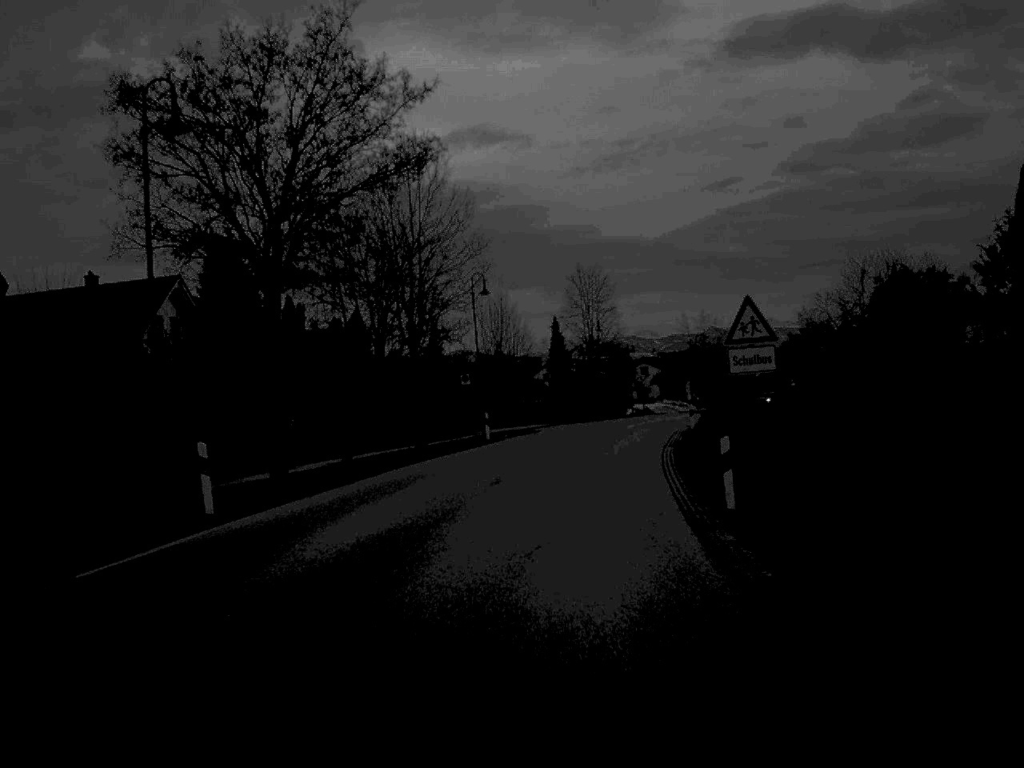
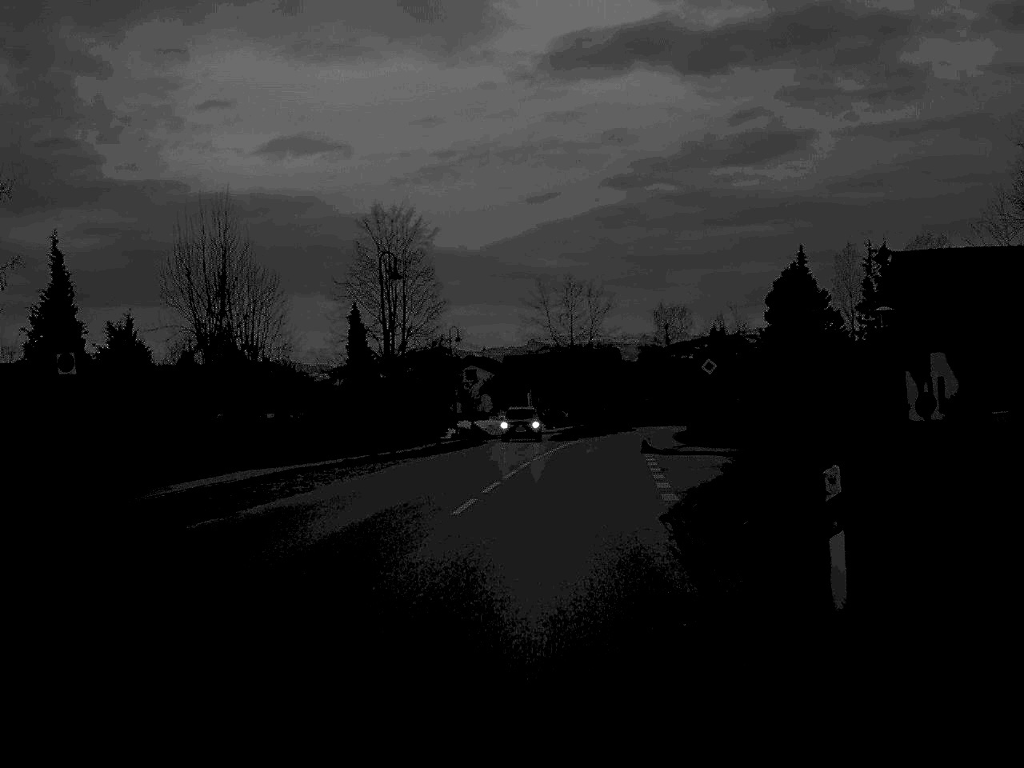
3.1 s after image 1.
(+3.0, +41.9) m; +8°
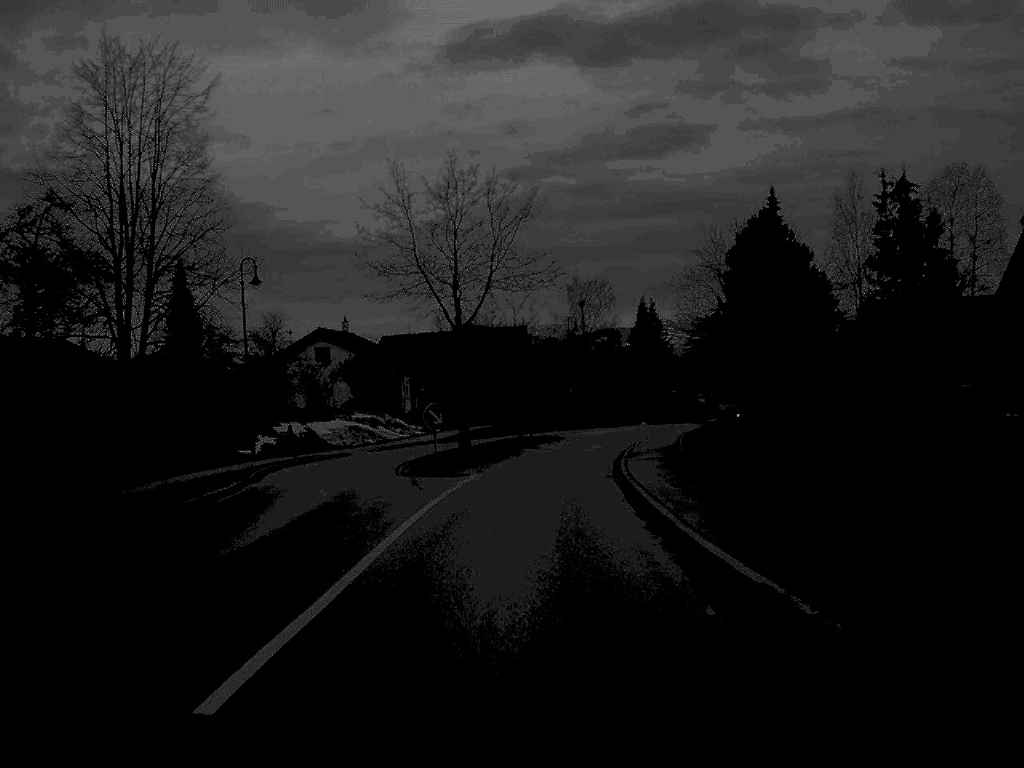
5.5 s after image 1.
(+1.6, +34.0) m; +5°
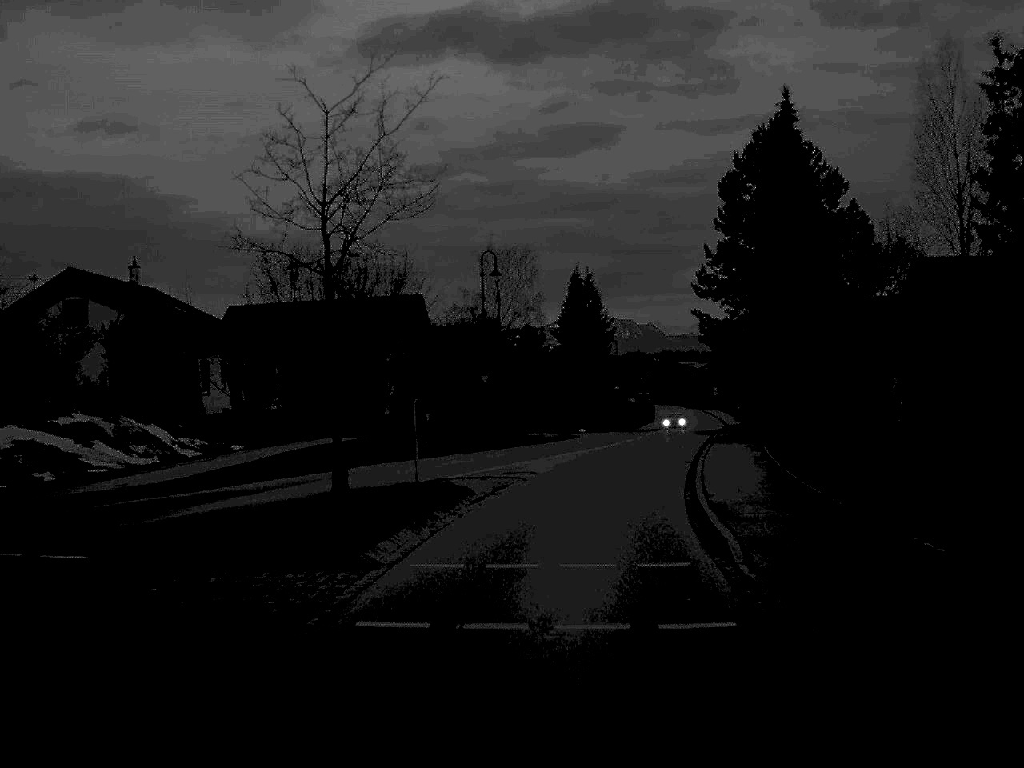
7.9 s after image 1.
(+0.9, +33.4) m; +4°
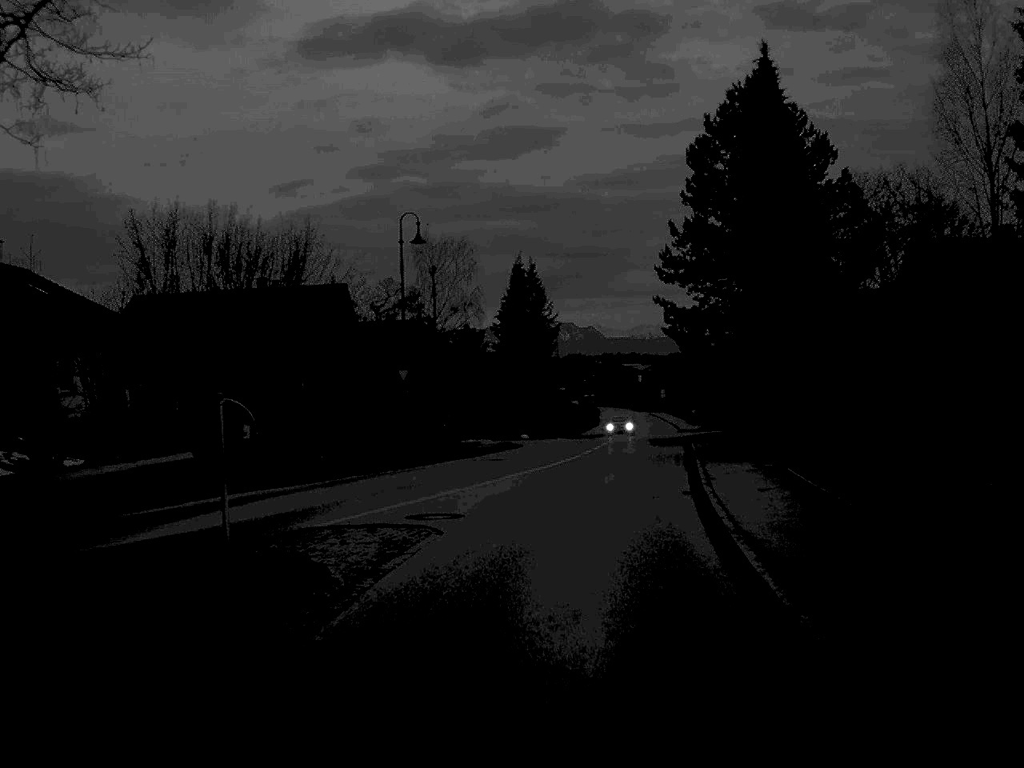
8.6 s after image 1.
(+0.2, +9.8) m; +3°
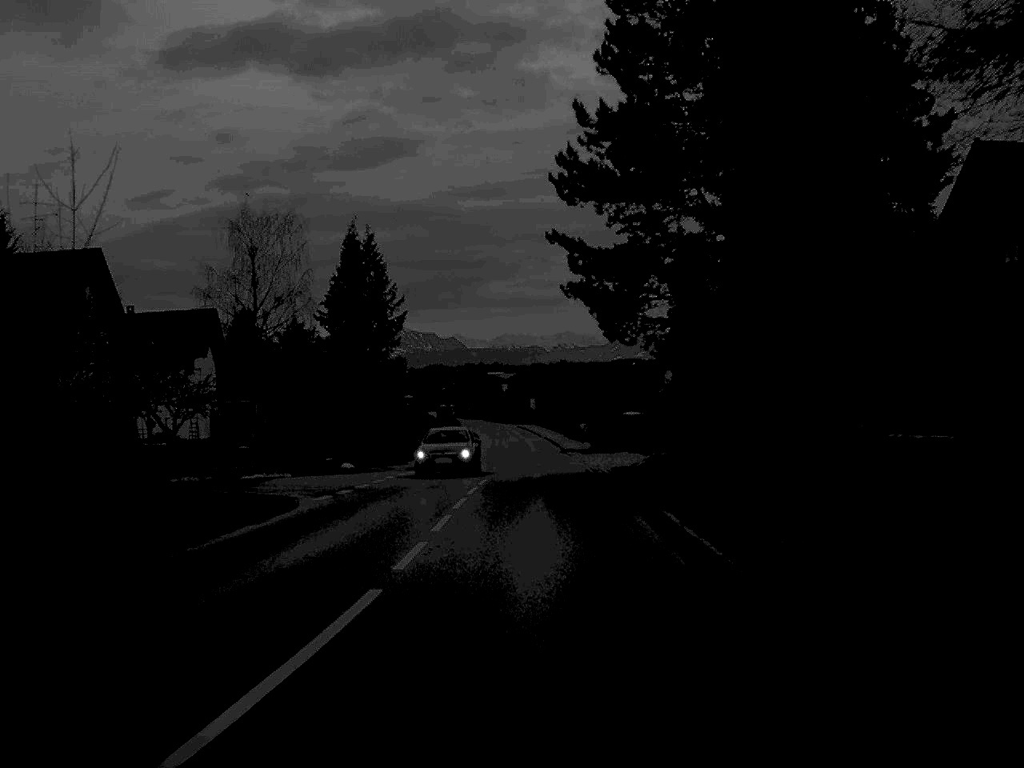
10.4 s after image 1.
(+1.5, +24.7) m; +6°
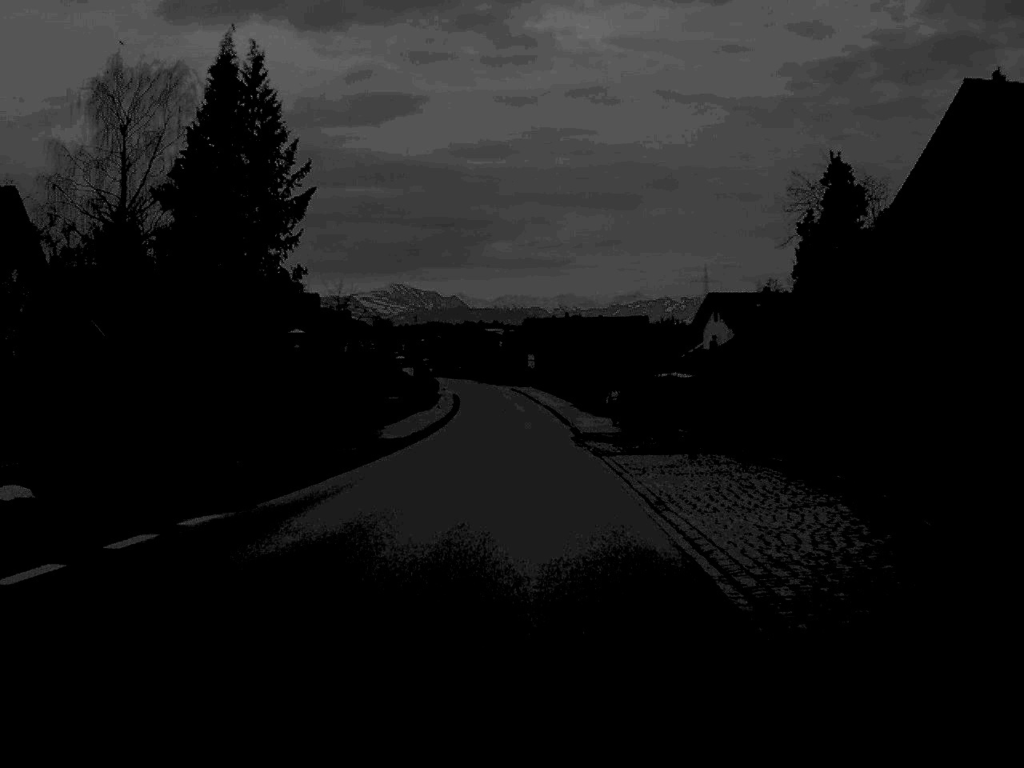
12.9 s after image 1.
(+0.4, +34.0) m; 0°
